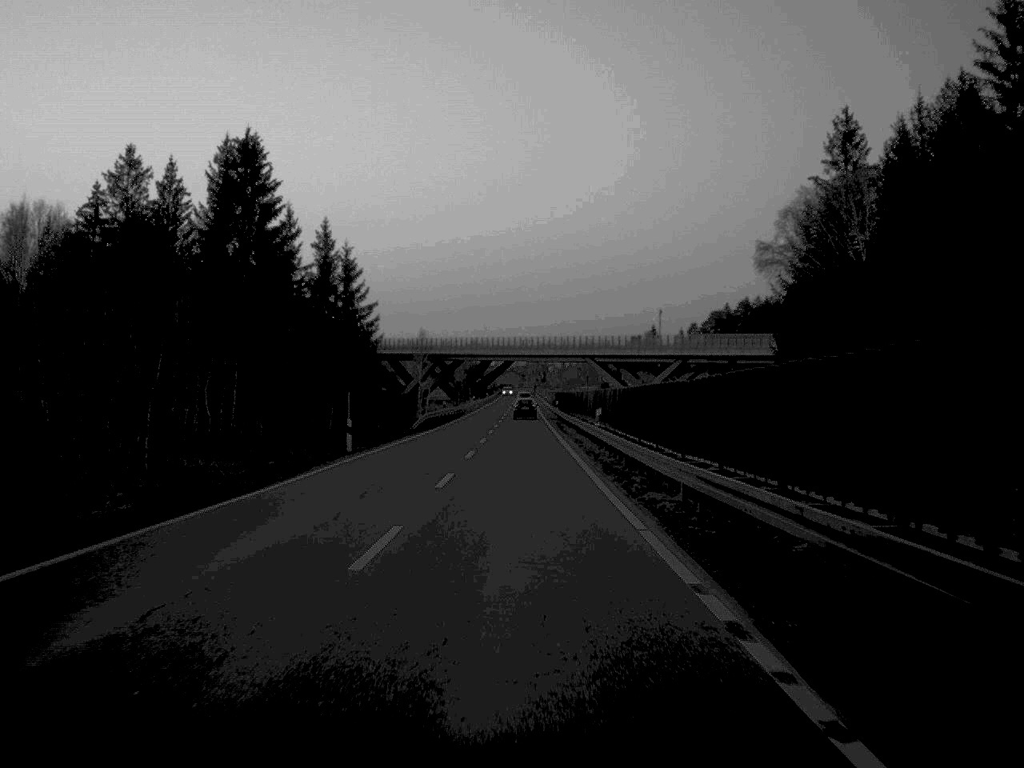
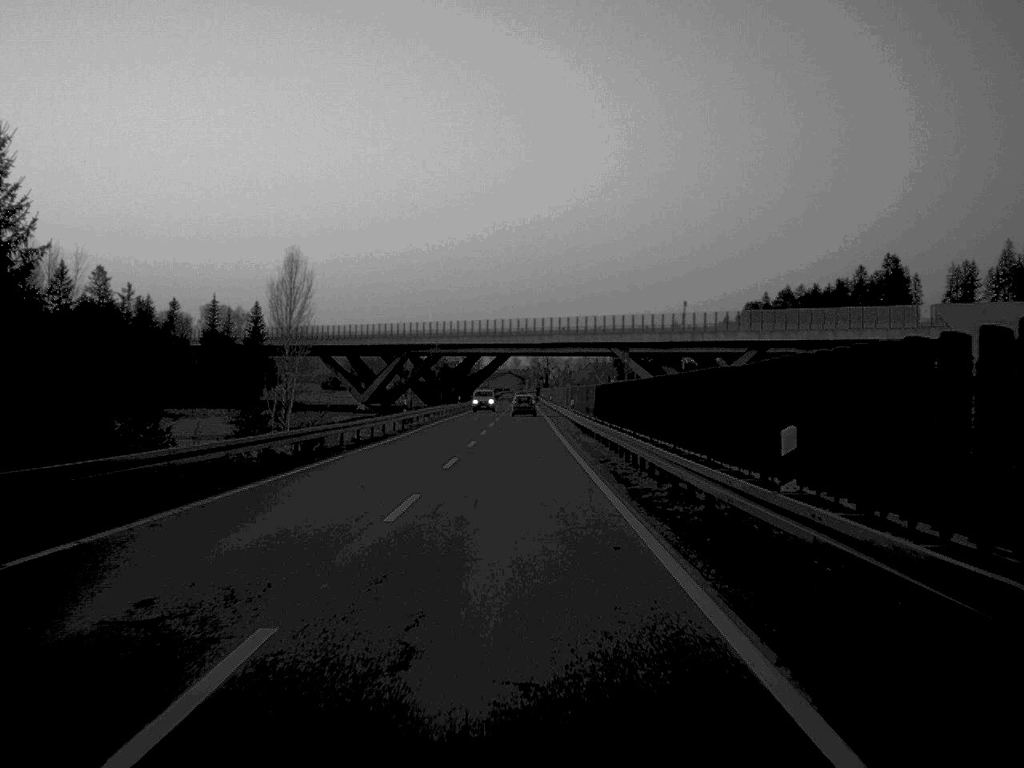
(+0.2, +79.1) m; 0°
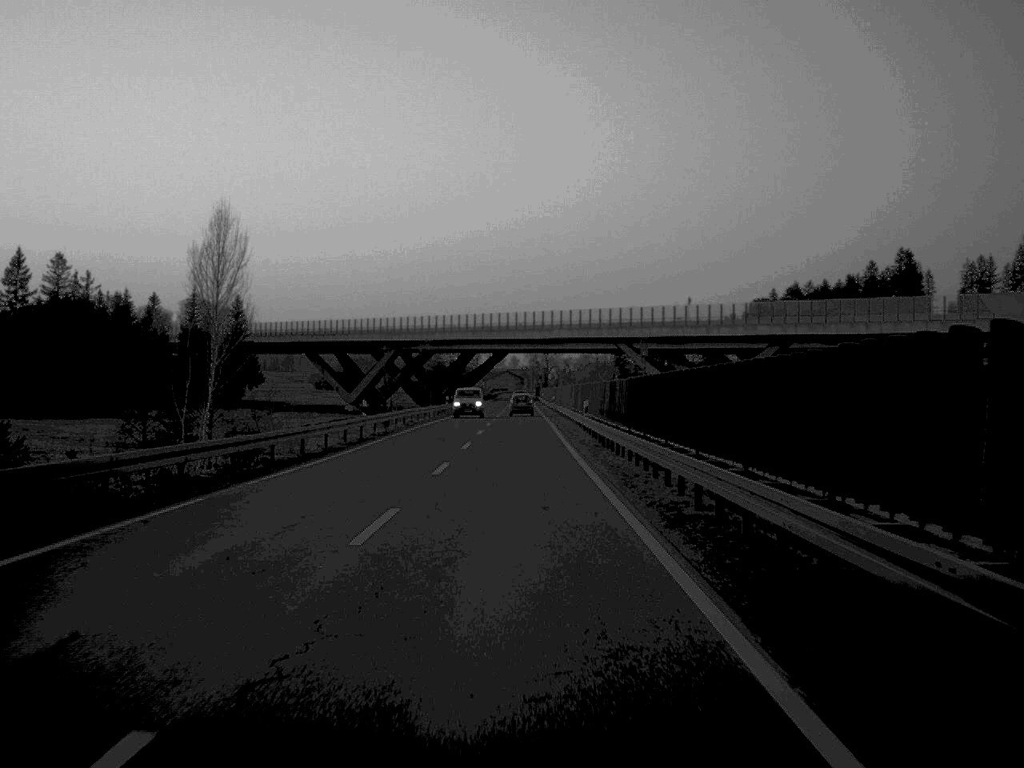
(0.0, +14.8) m; 0°
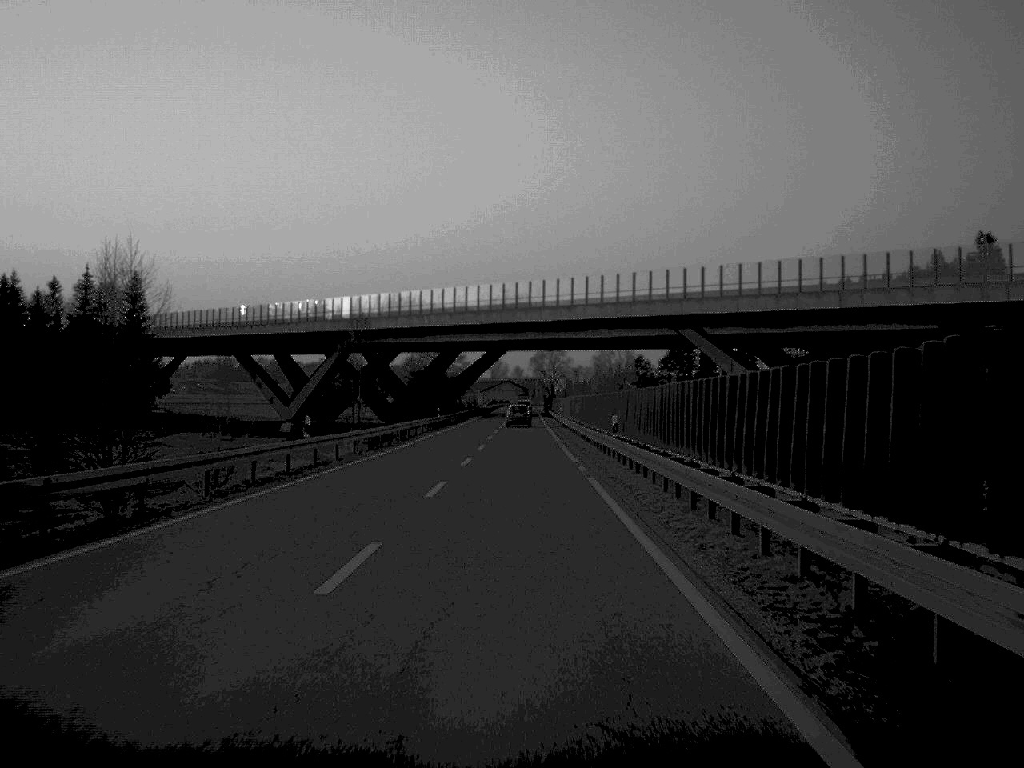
(0.0, +62.4) m; 0°
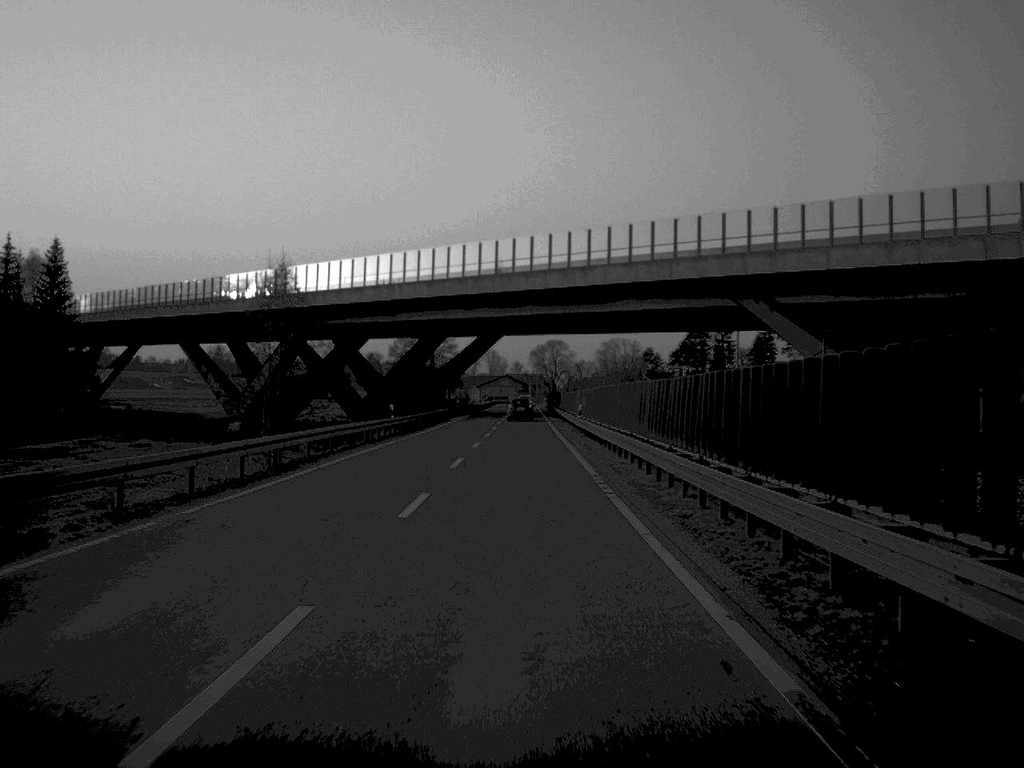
(0.0, +28.9) m; 0°
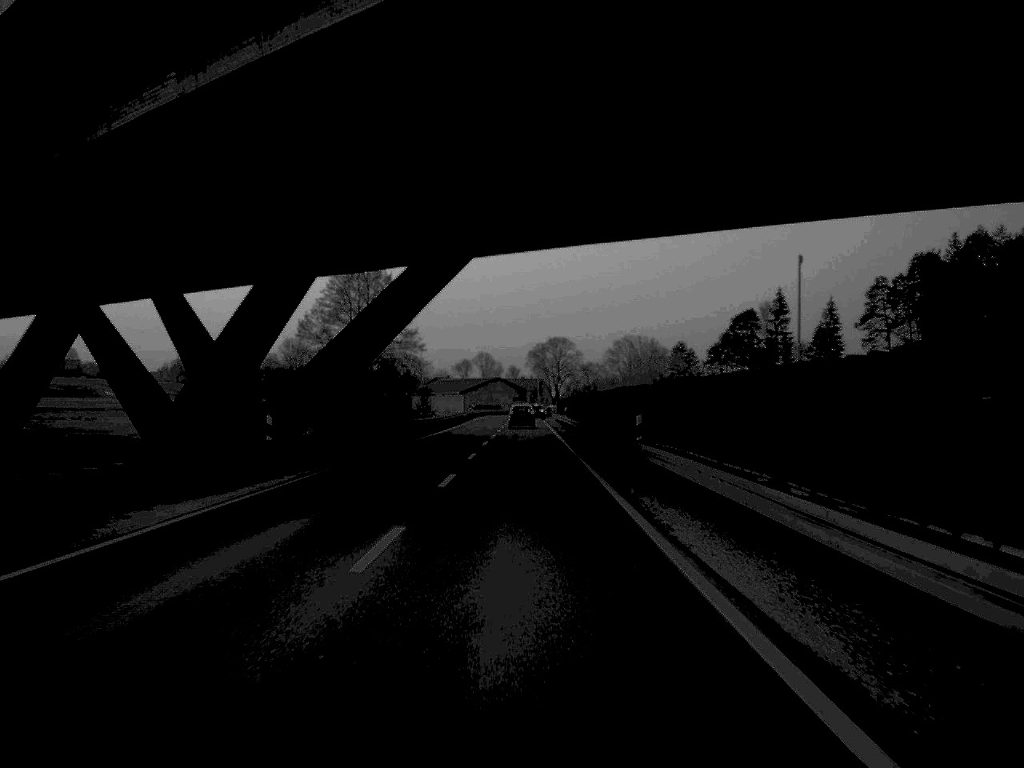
(+0.1, +76.9) m; 0°
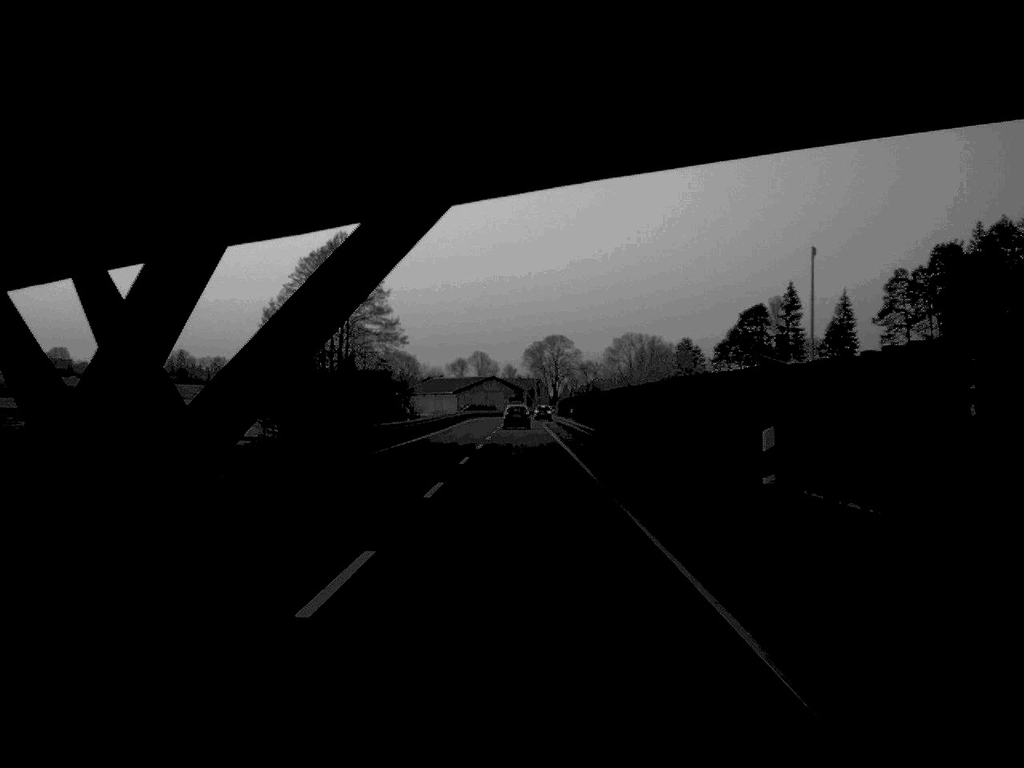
(0.0, +14.6) m; 0°
